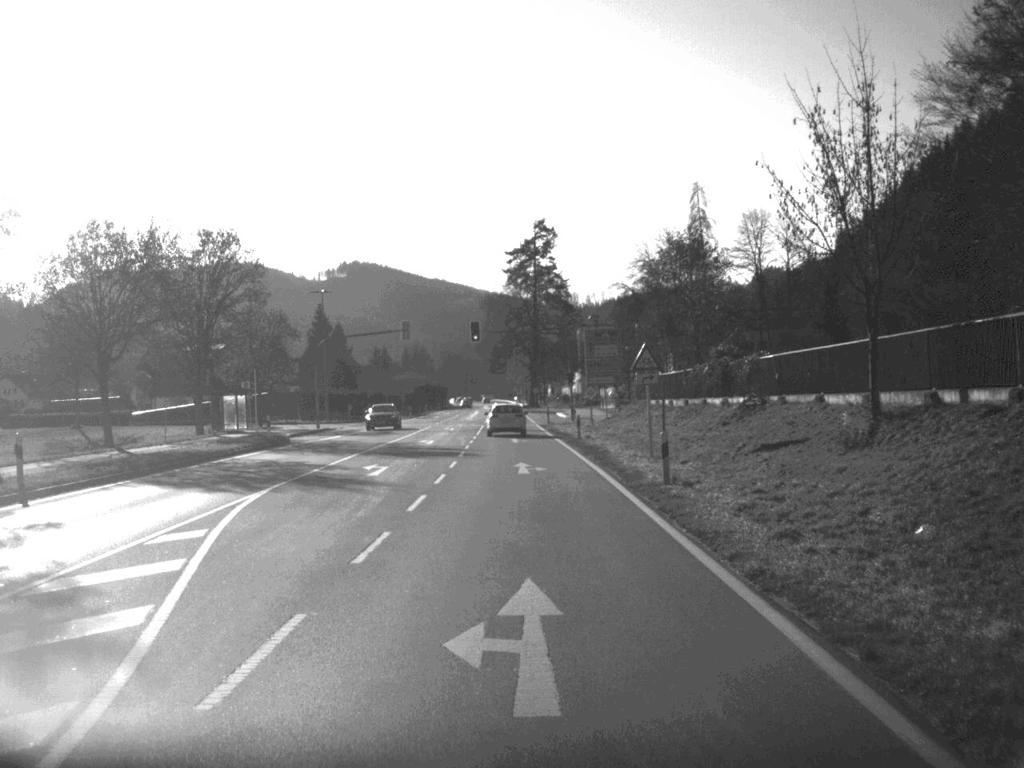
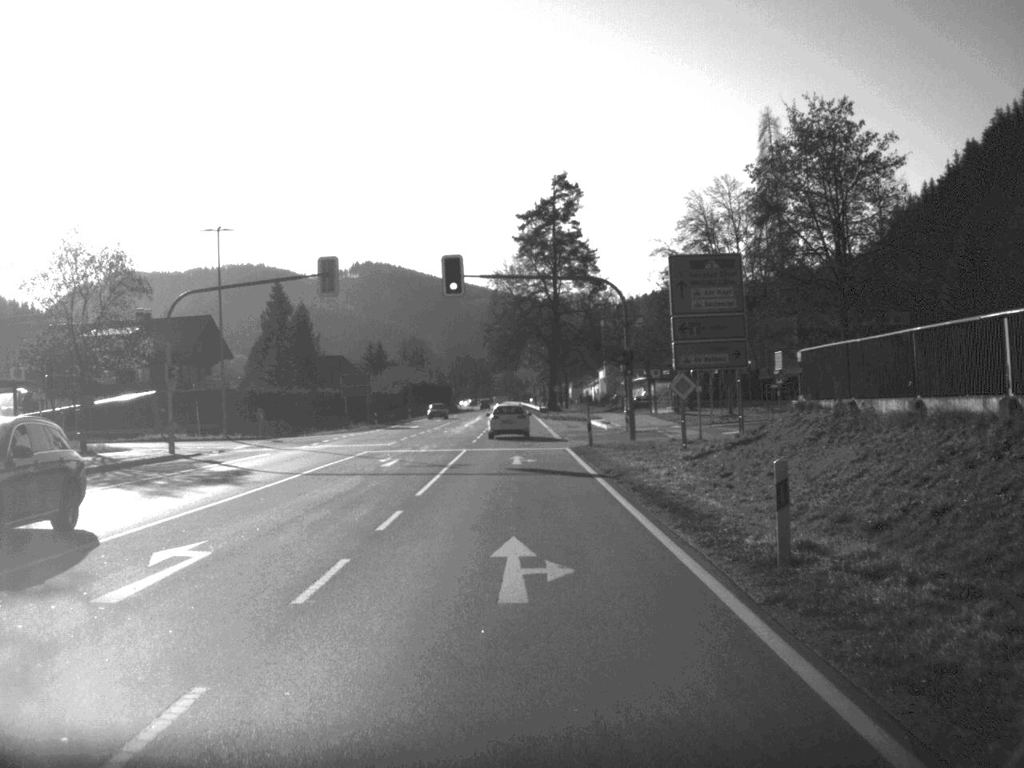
(-0.2, +38.2) m; -1°
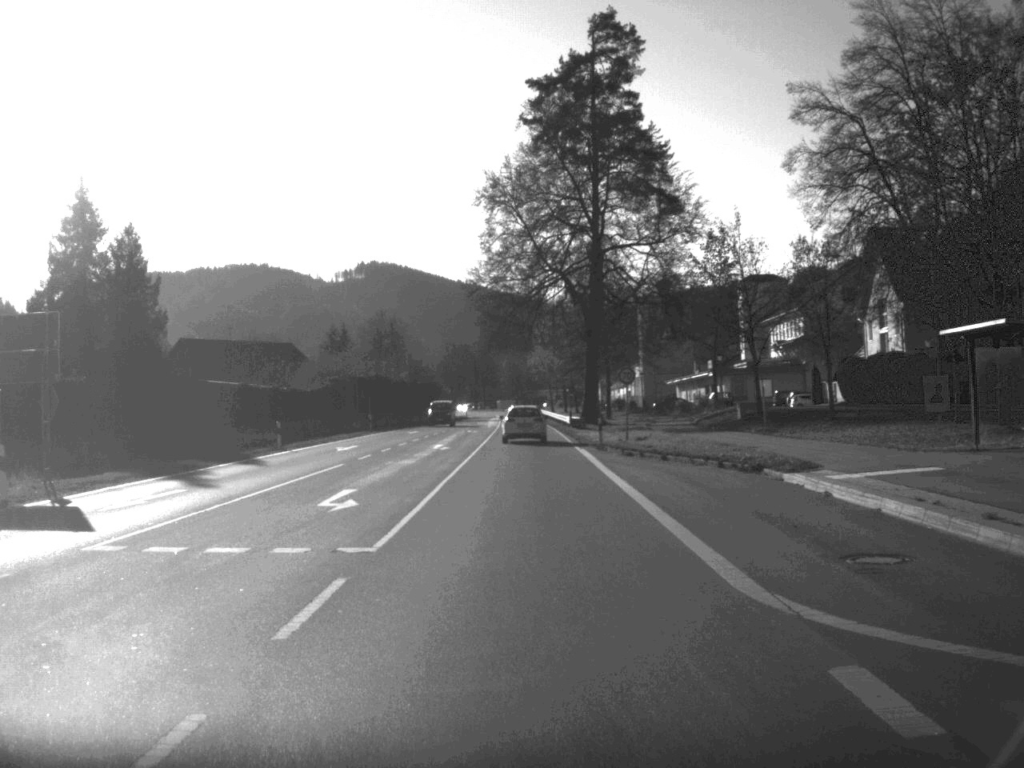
(-0.5, +62.3) m; 0°
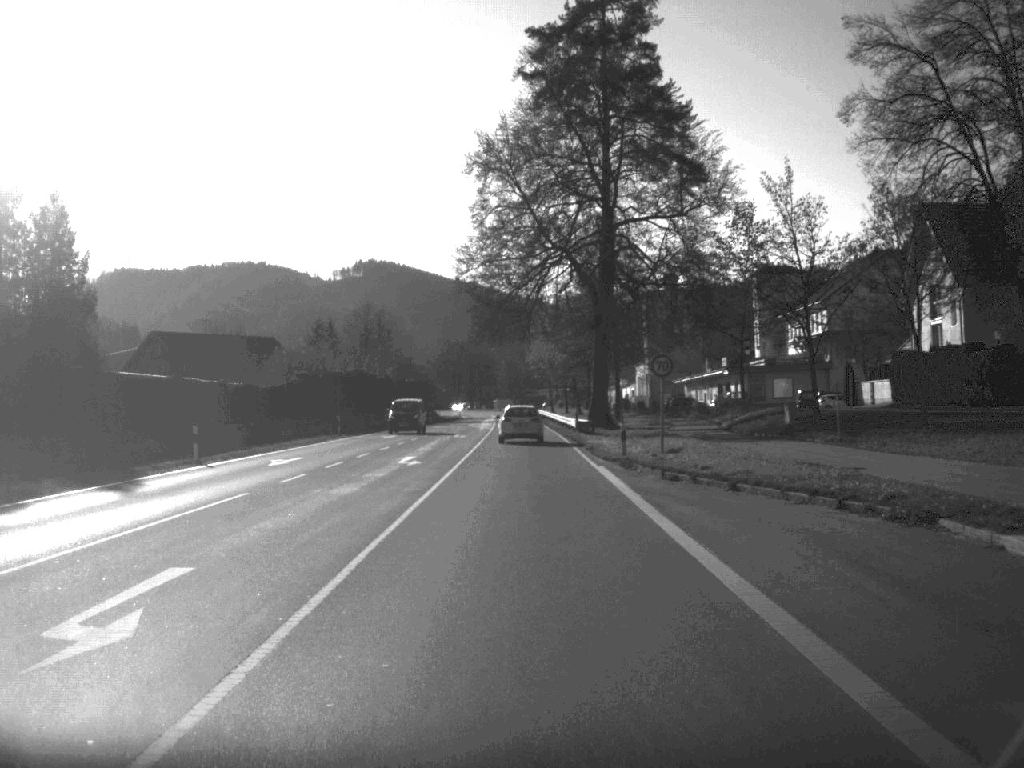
(0.0, +11.7) m; 0°
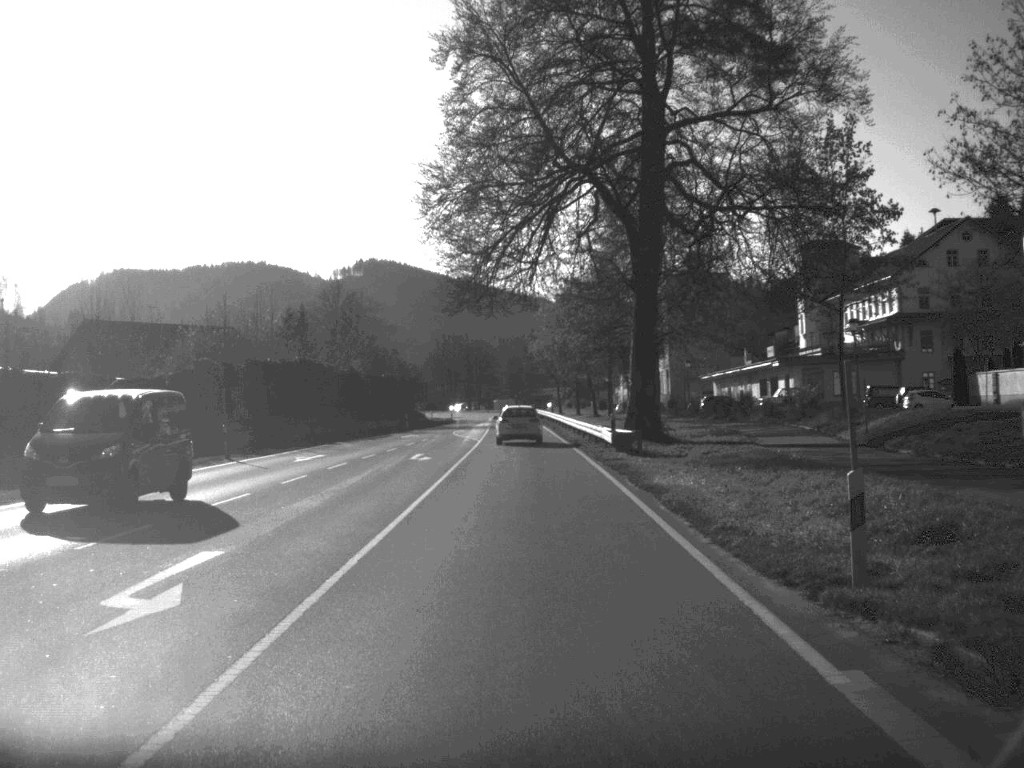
(0.0, +24.0) m; 0°
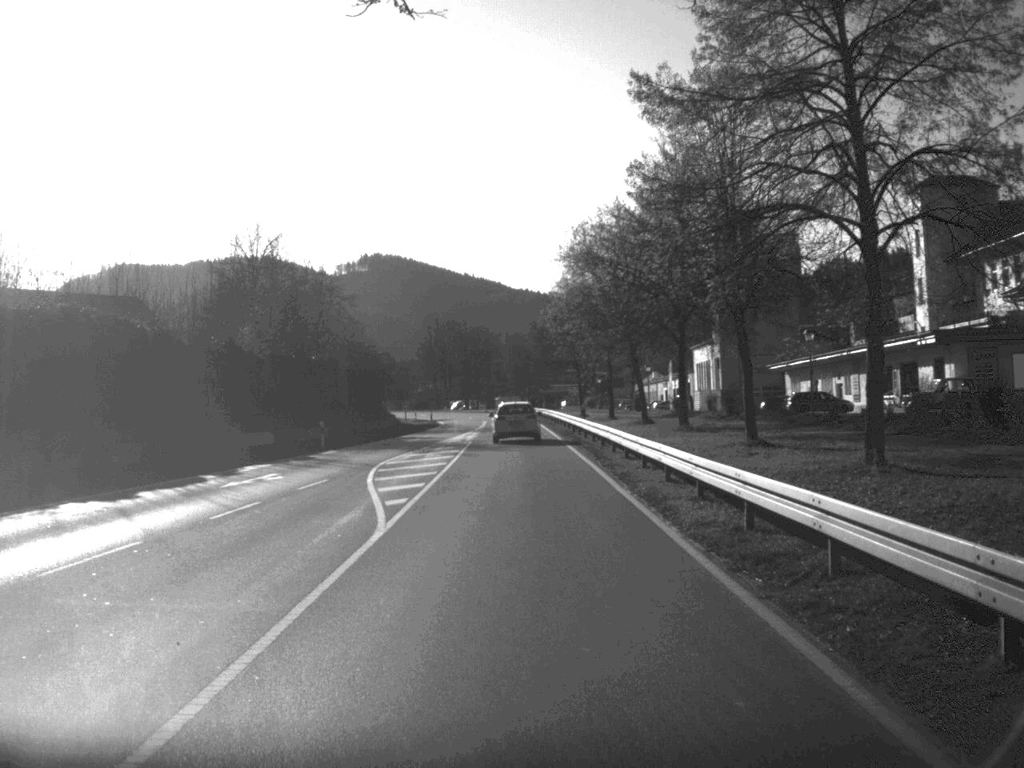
(-0.1, +38.0) m; 0°
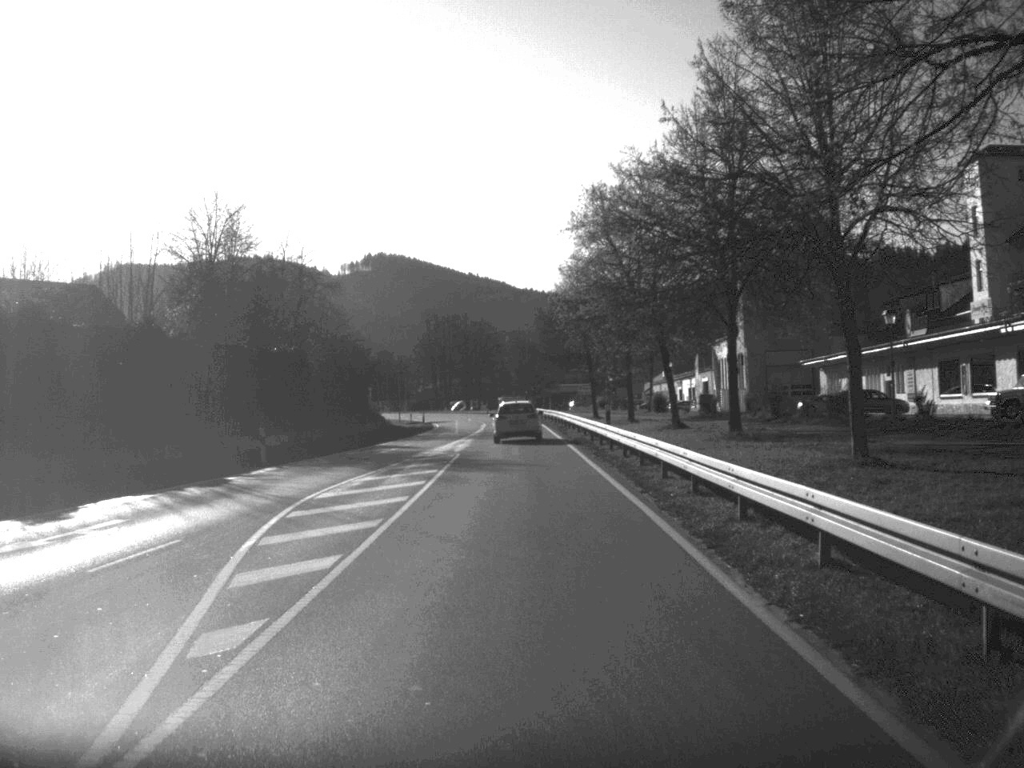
(0.0, +11.7) m; 0°
